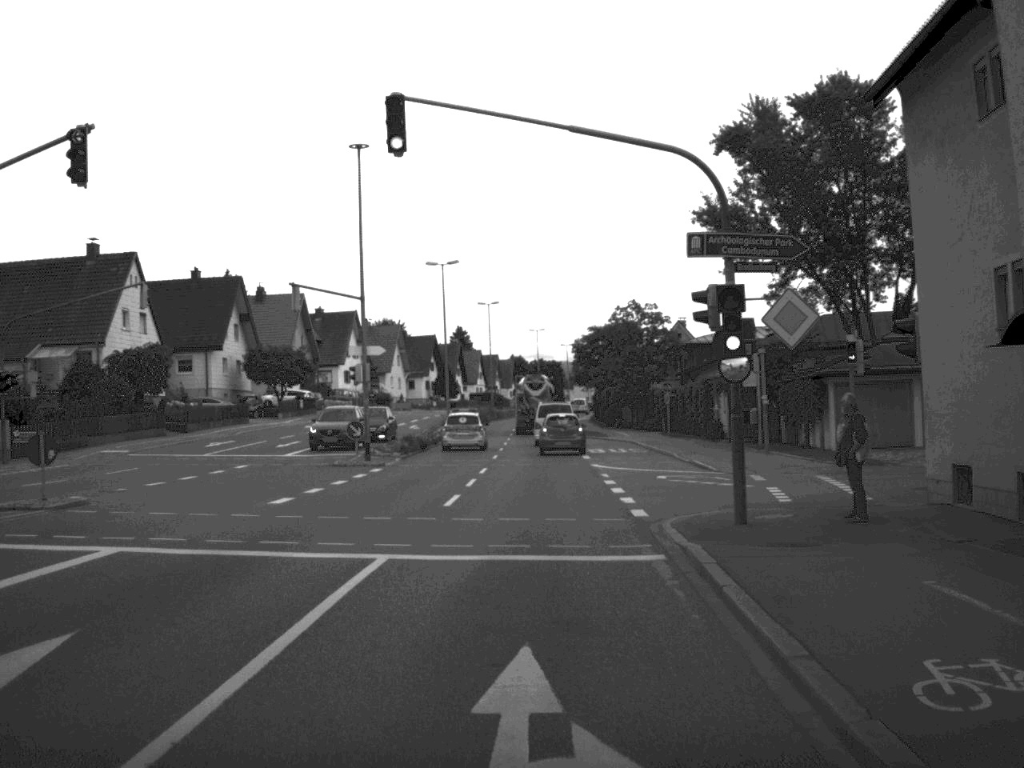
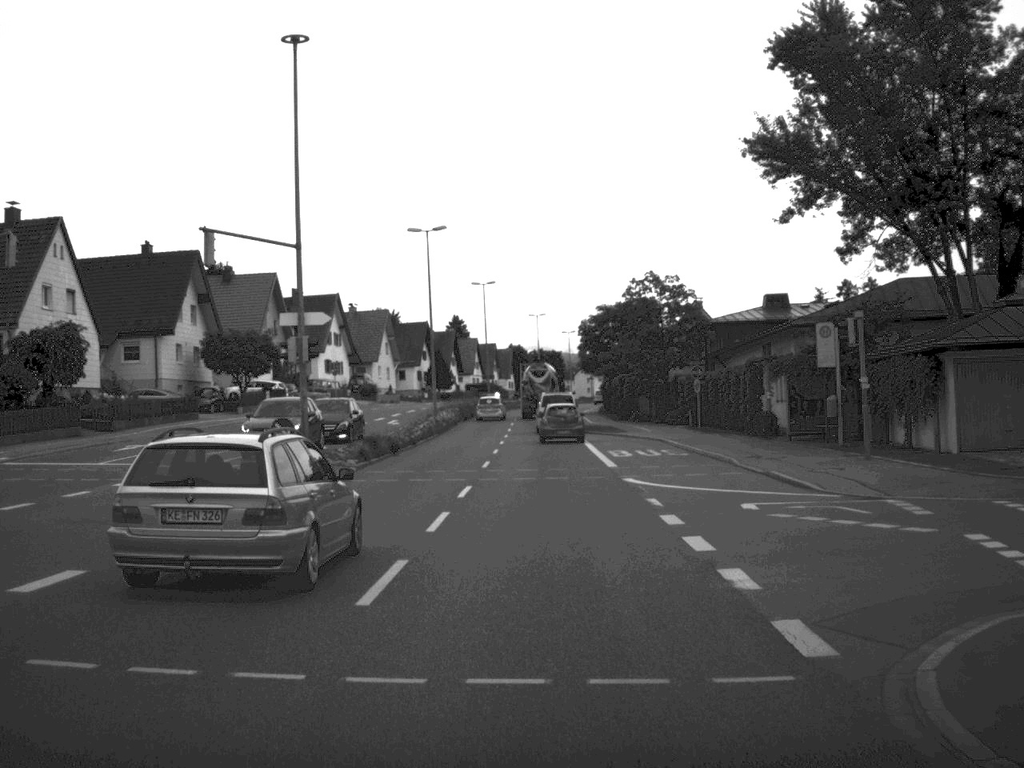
(-0.1, +11.7) m; 0°
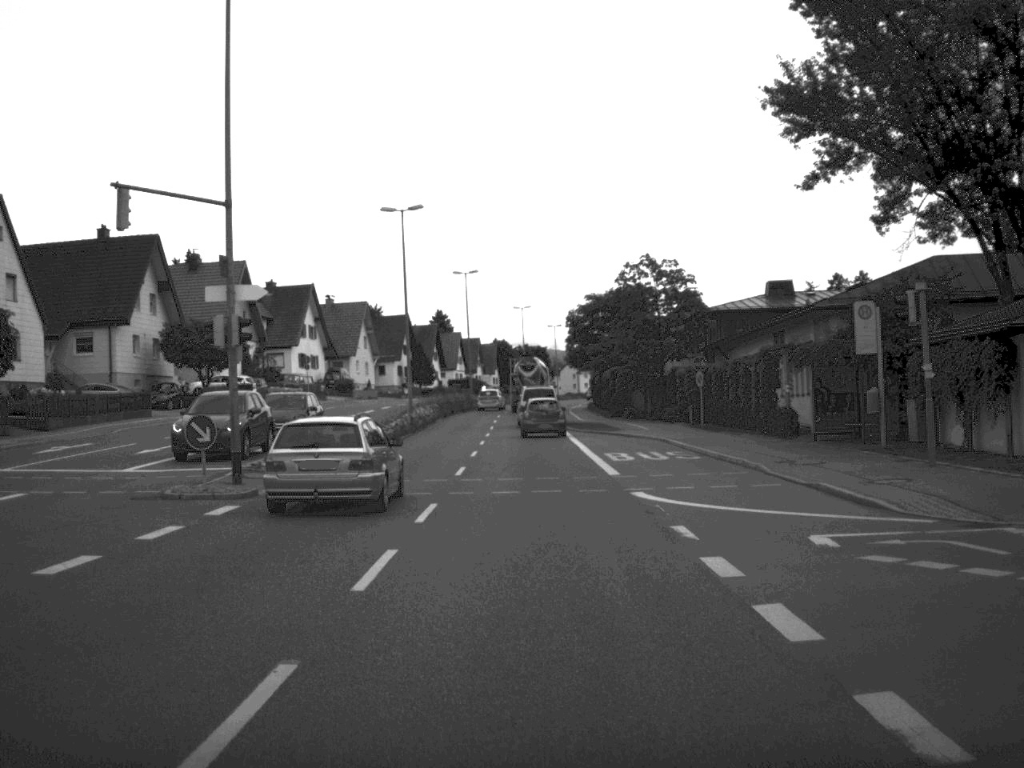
(0.0, +5.7) m; +1°
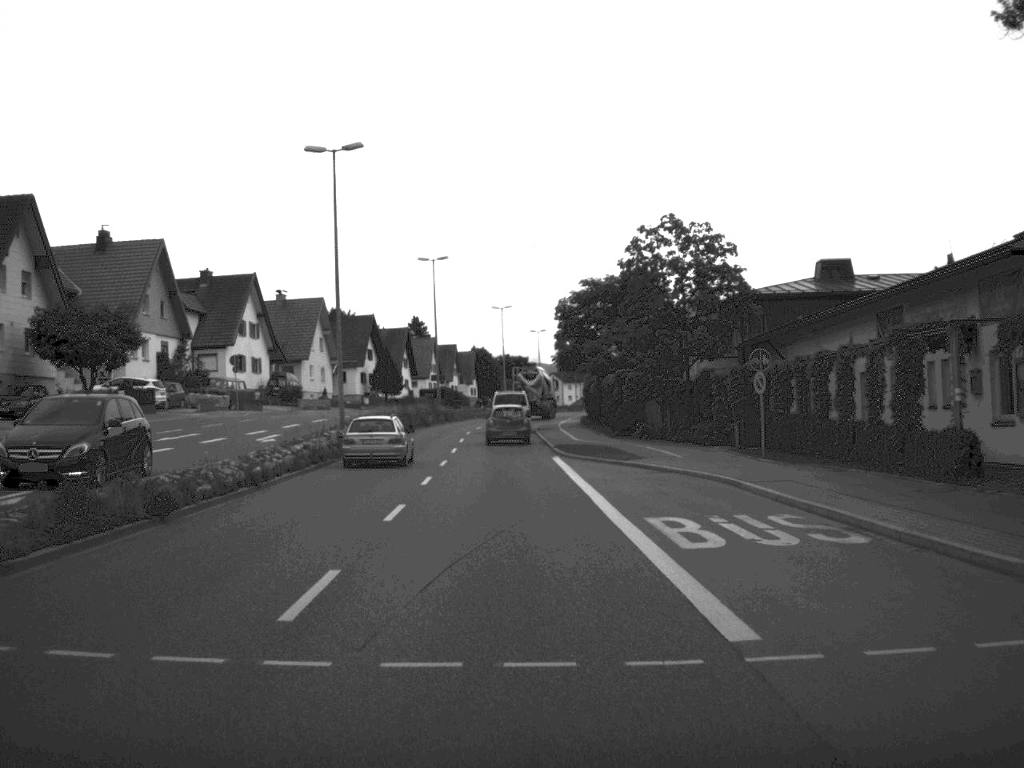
(+0.2, +17.0) m; +1°
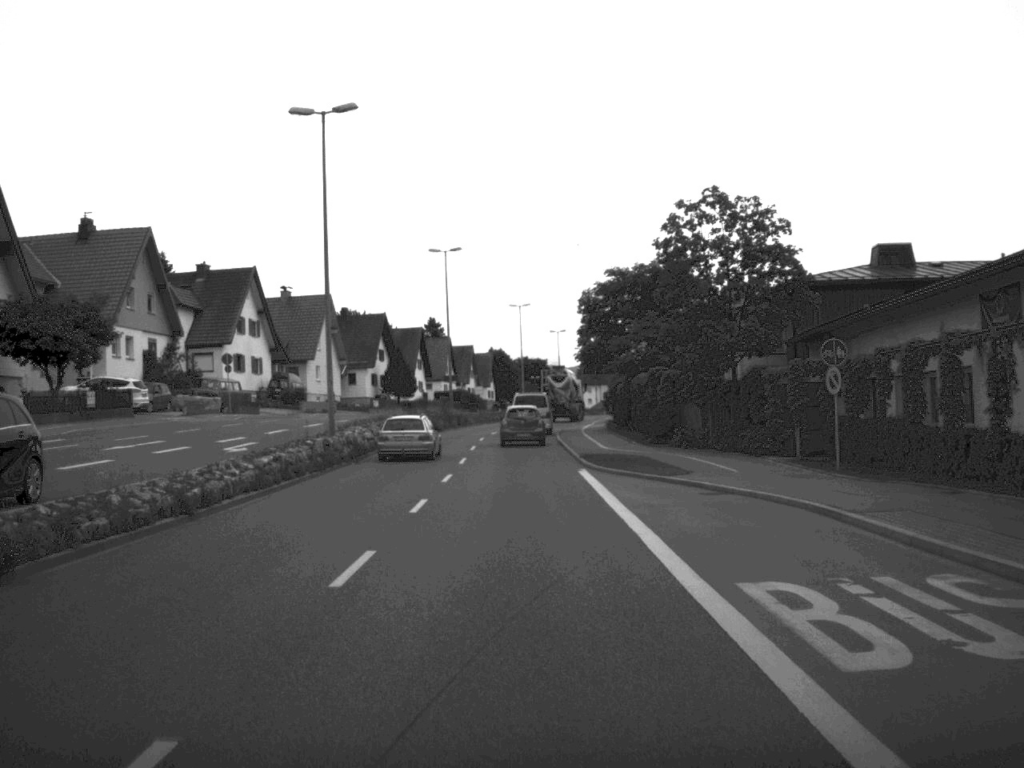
(0.0, +6.4) m; -1°
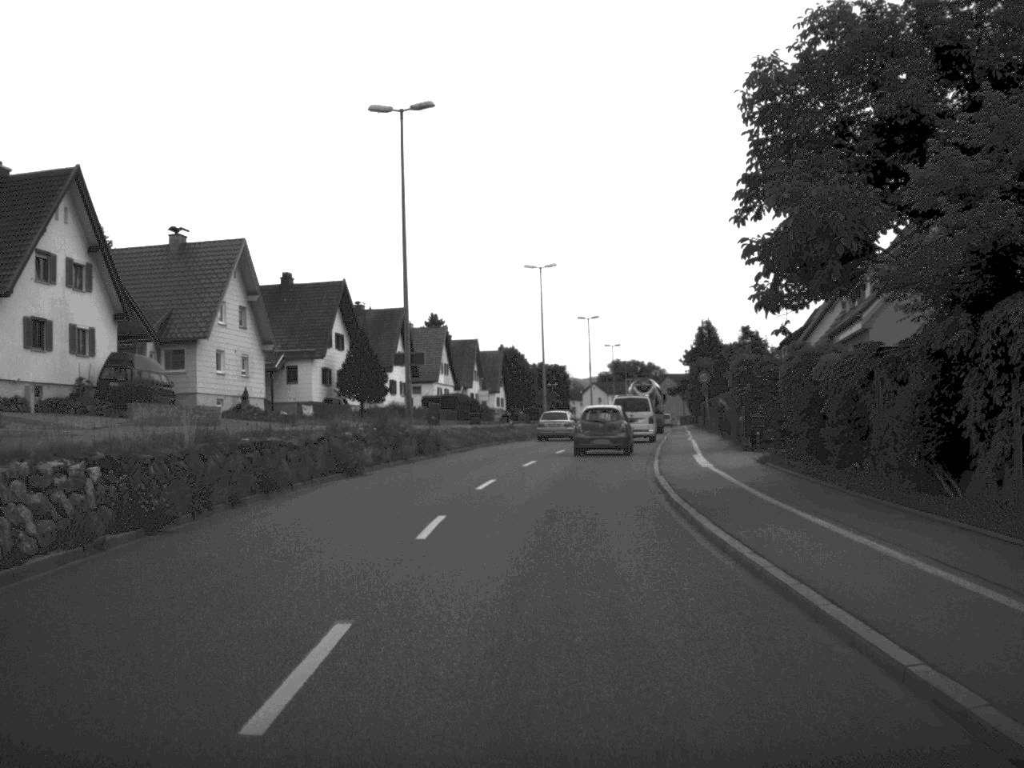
(-0.6, +39.2) m; -1°
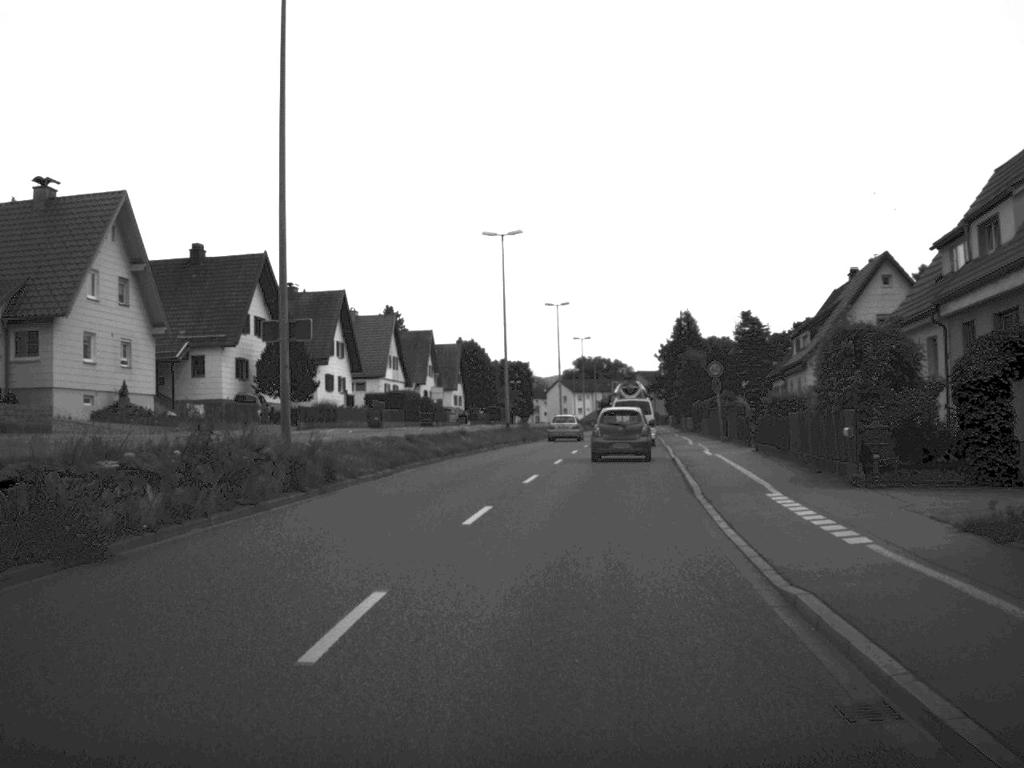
(+0.2, +15.2) m; +2°
